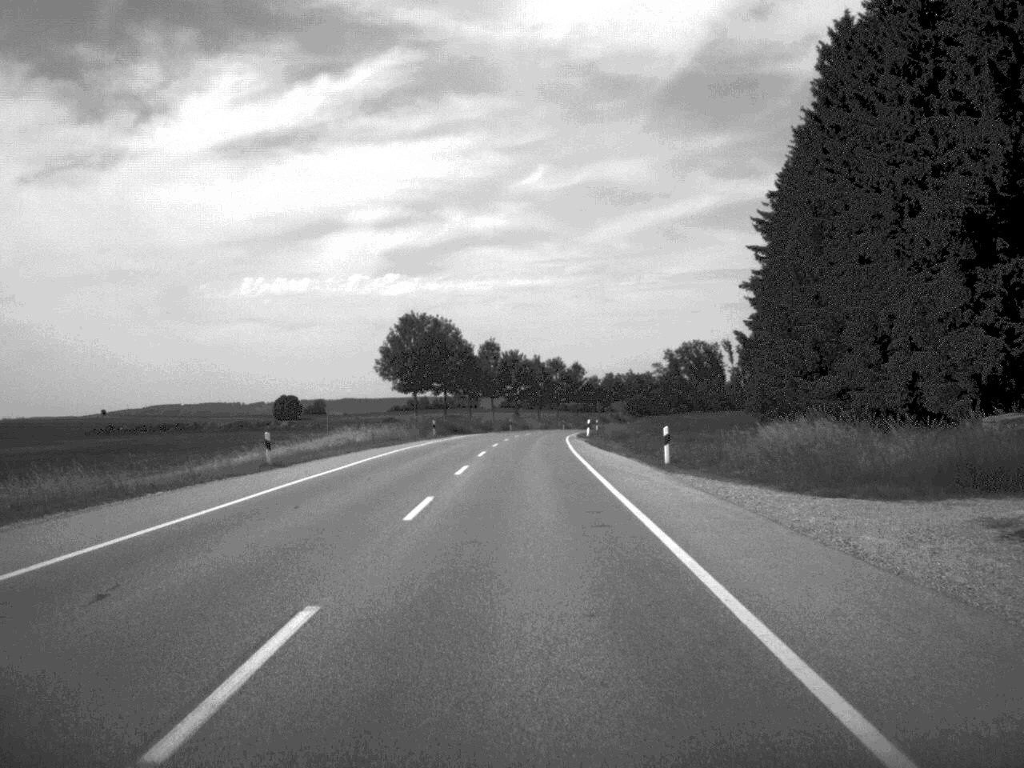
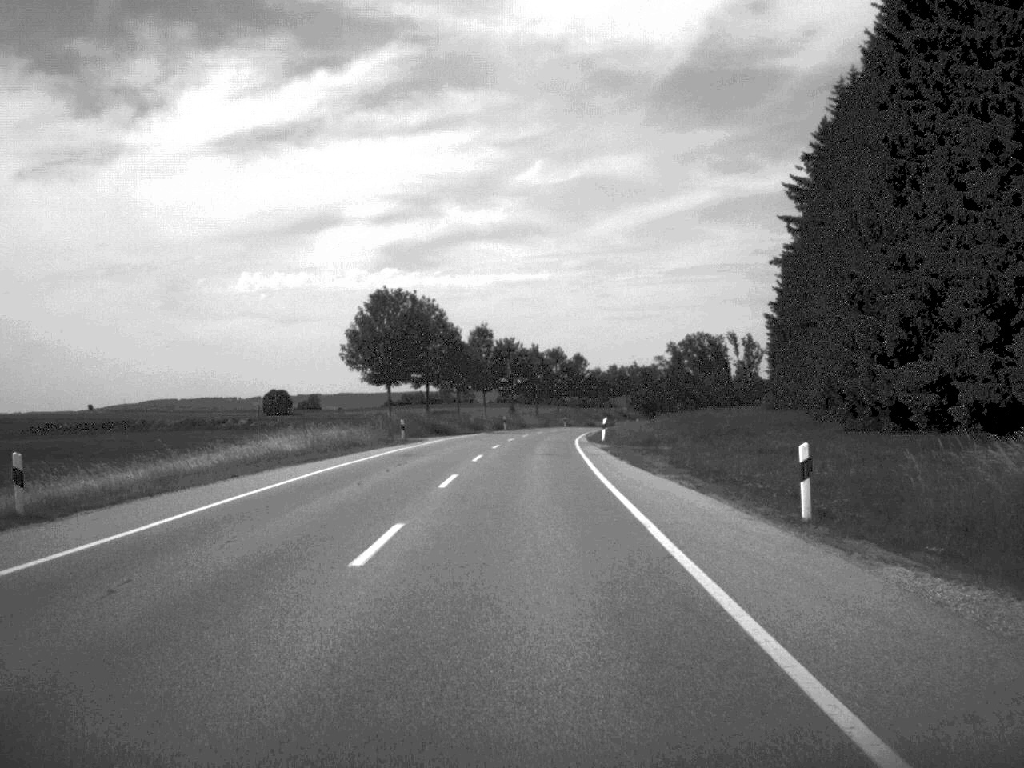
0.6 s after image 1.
(0.0, +16.9) m; 0°
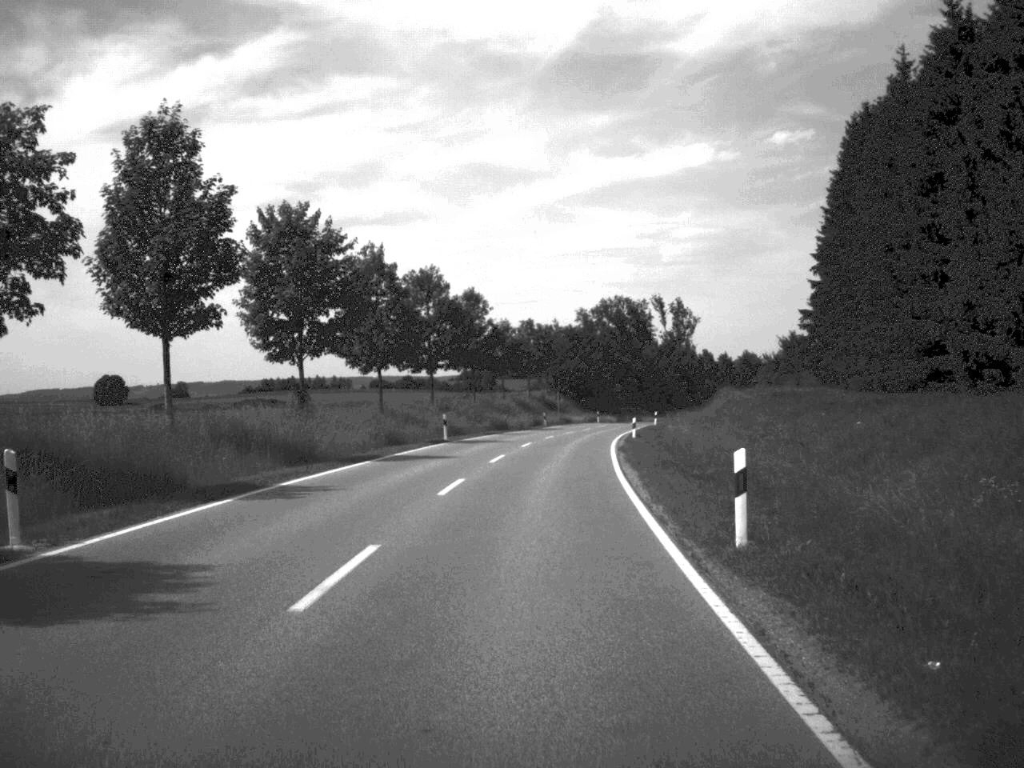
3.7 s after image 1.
(+2.8, +83.8) m; +5°
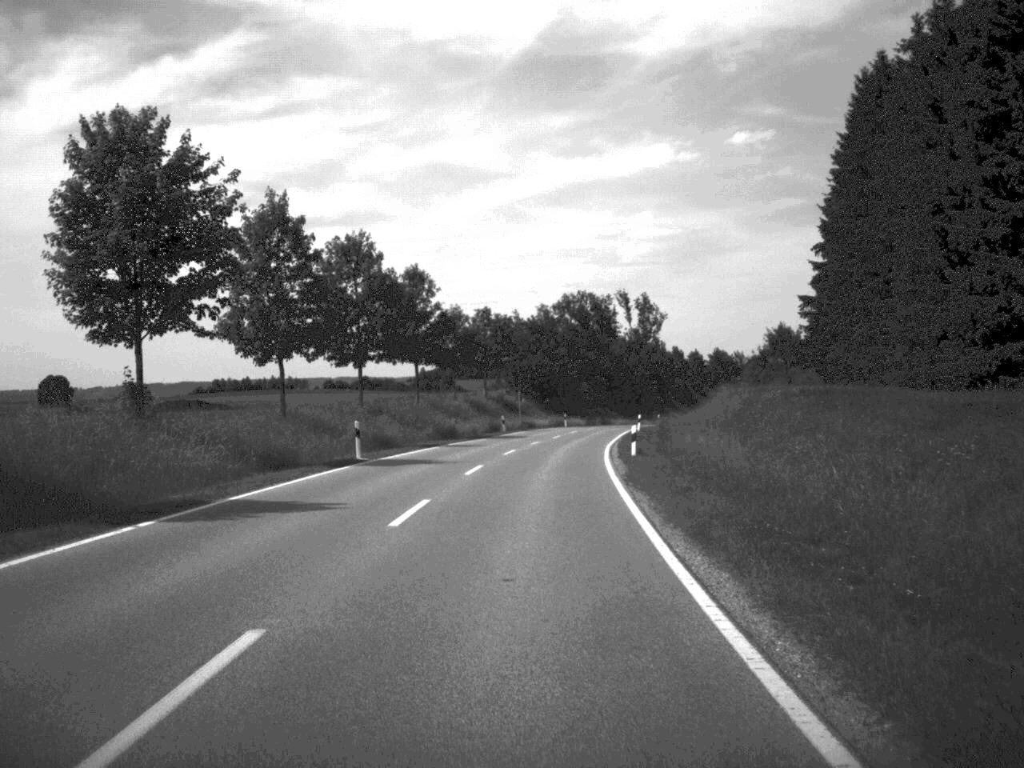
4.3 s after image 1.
(+0.3, +16.5) m; +2°
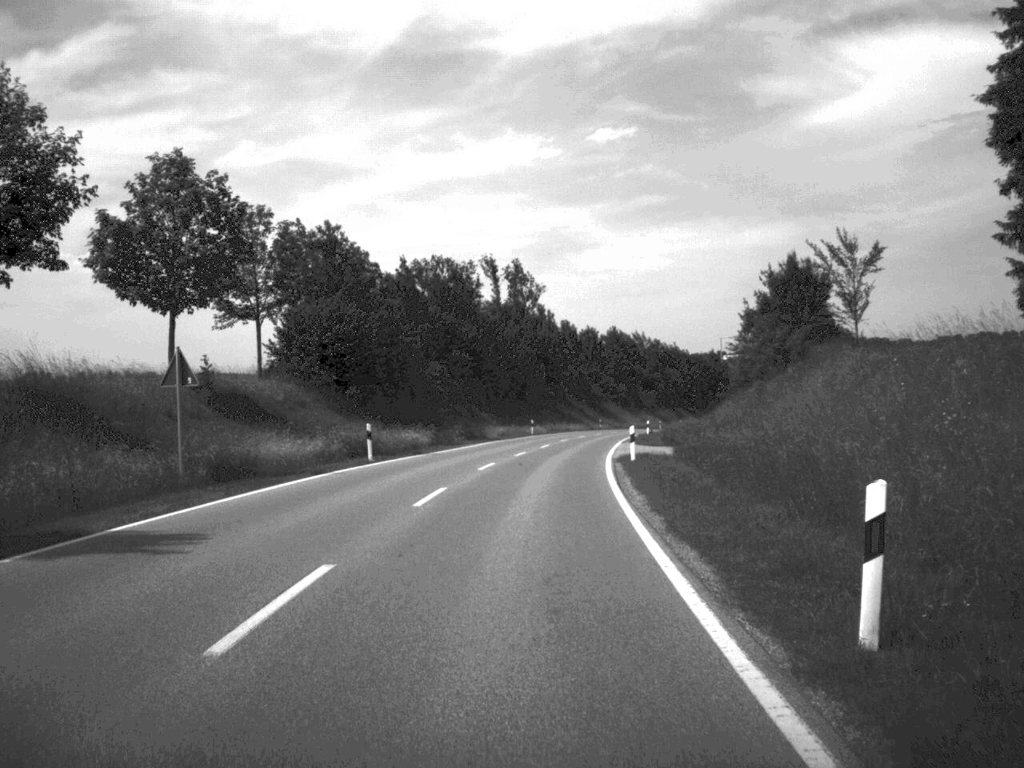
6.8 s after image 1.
(+3.6, +66.1) m; +6°
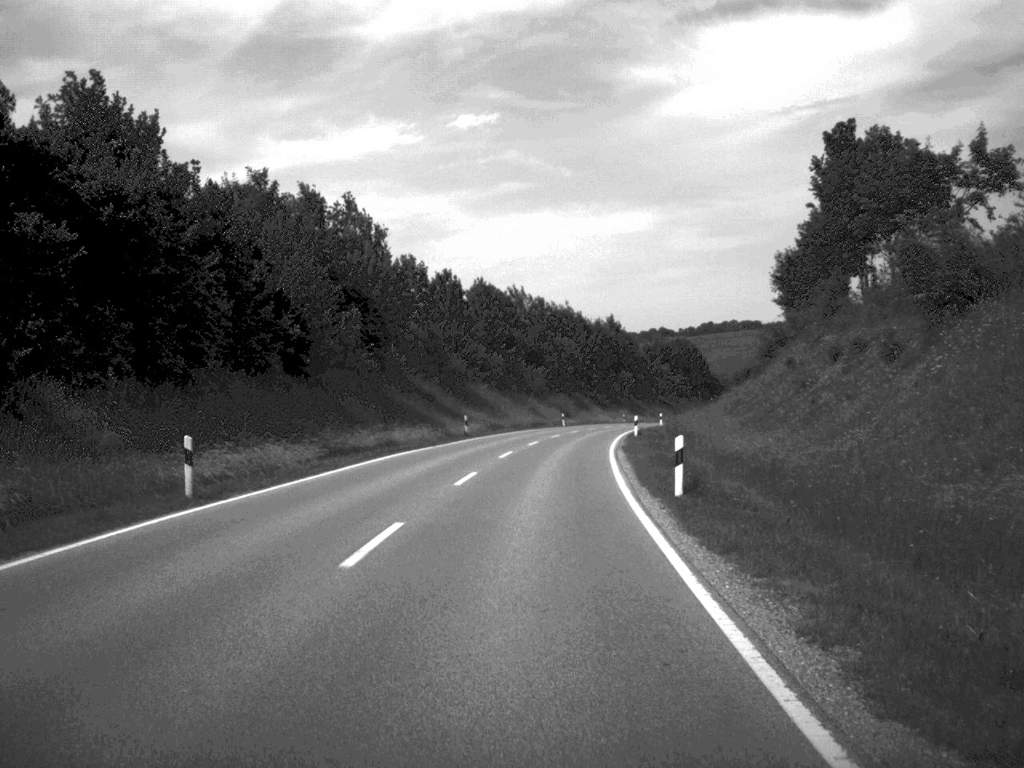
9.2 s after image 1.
(+3.5, +65.0) m; +6°
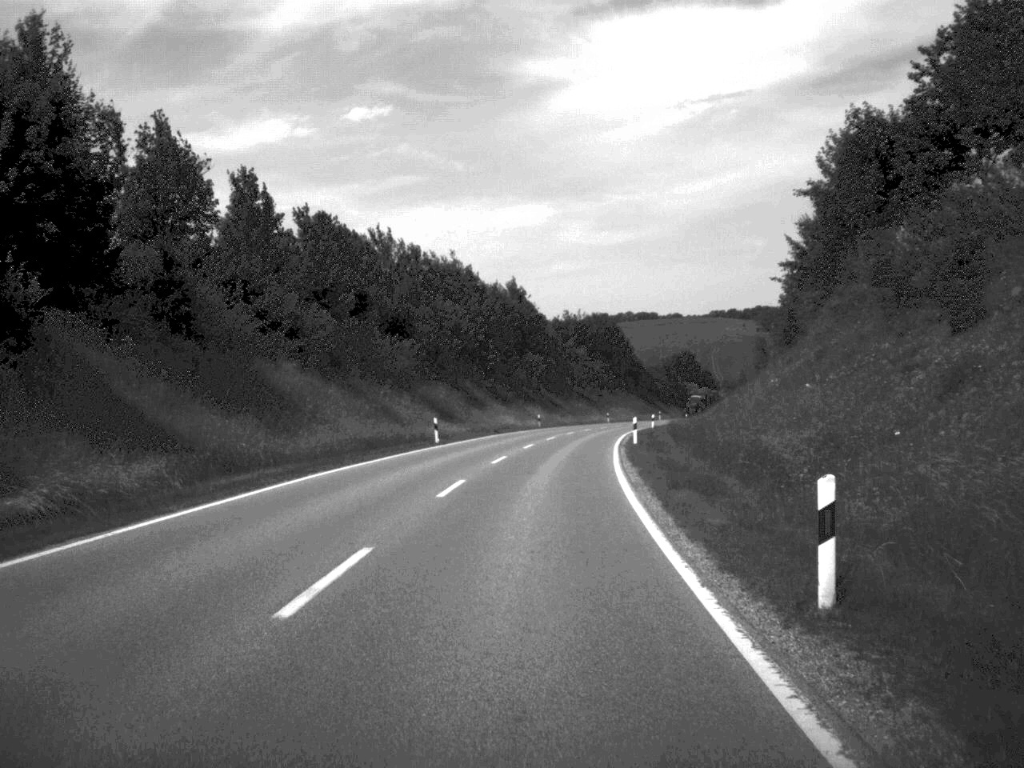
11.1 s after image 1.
(+2.1, +49.3) m; +5°
